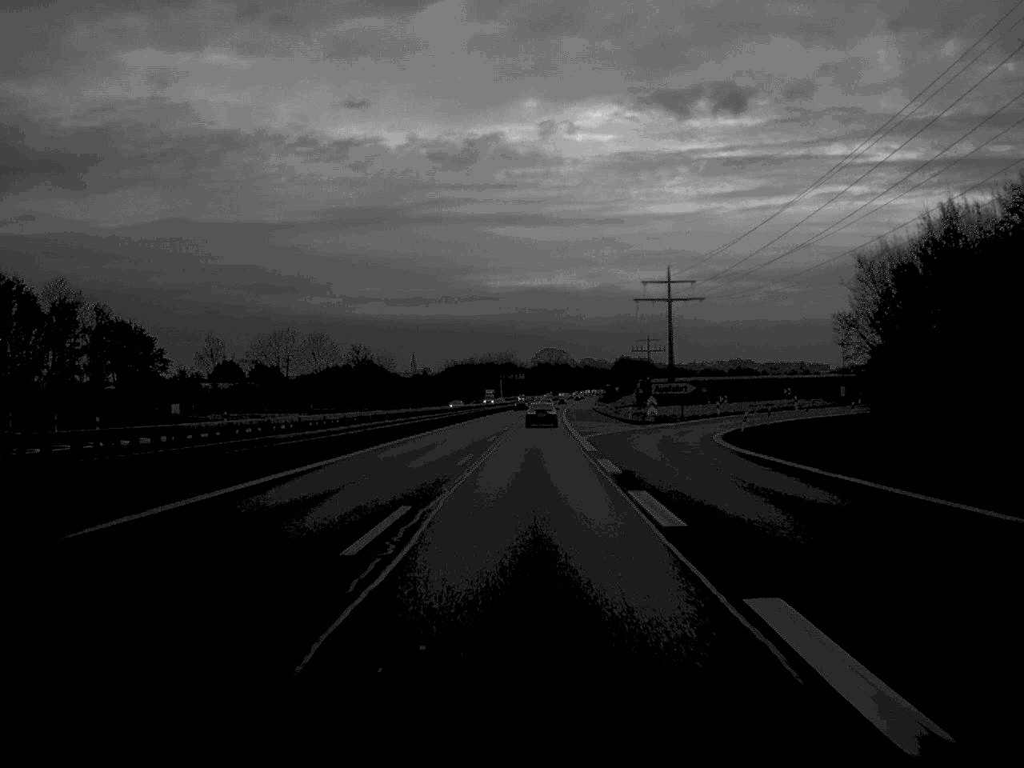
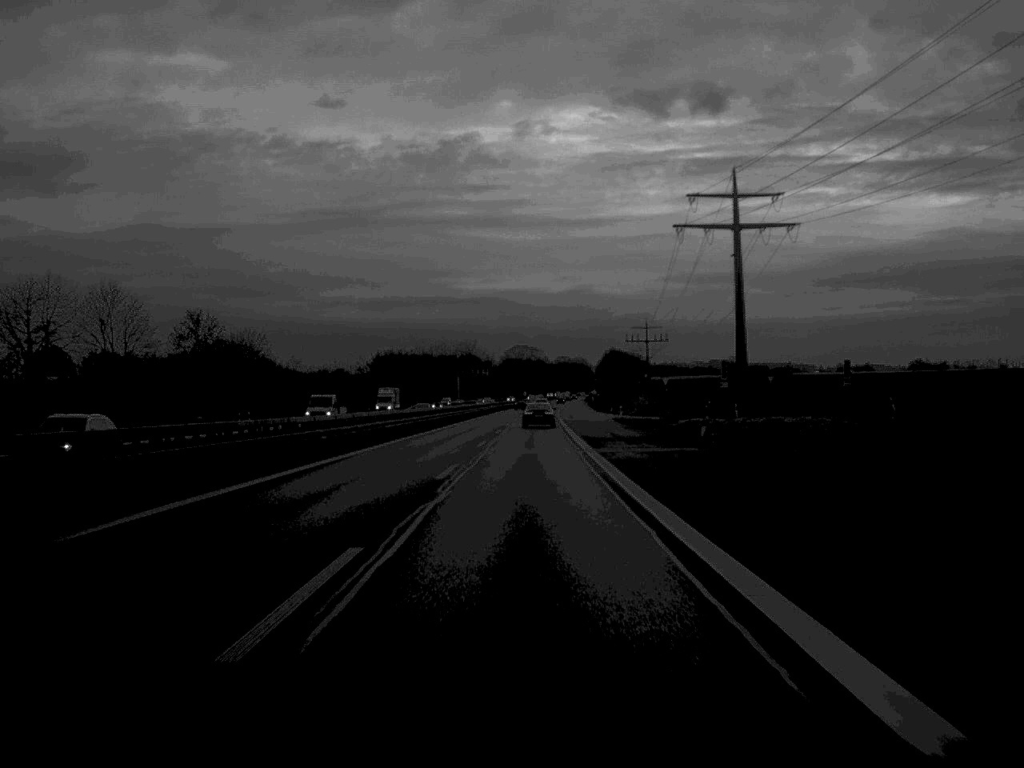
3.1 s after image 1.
(+1.2, +96.5) m; +1°
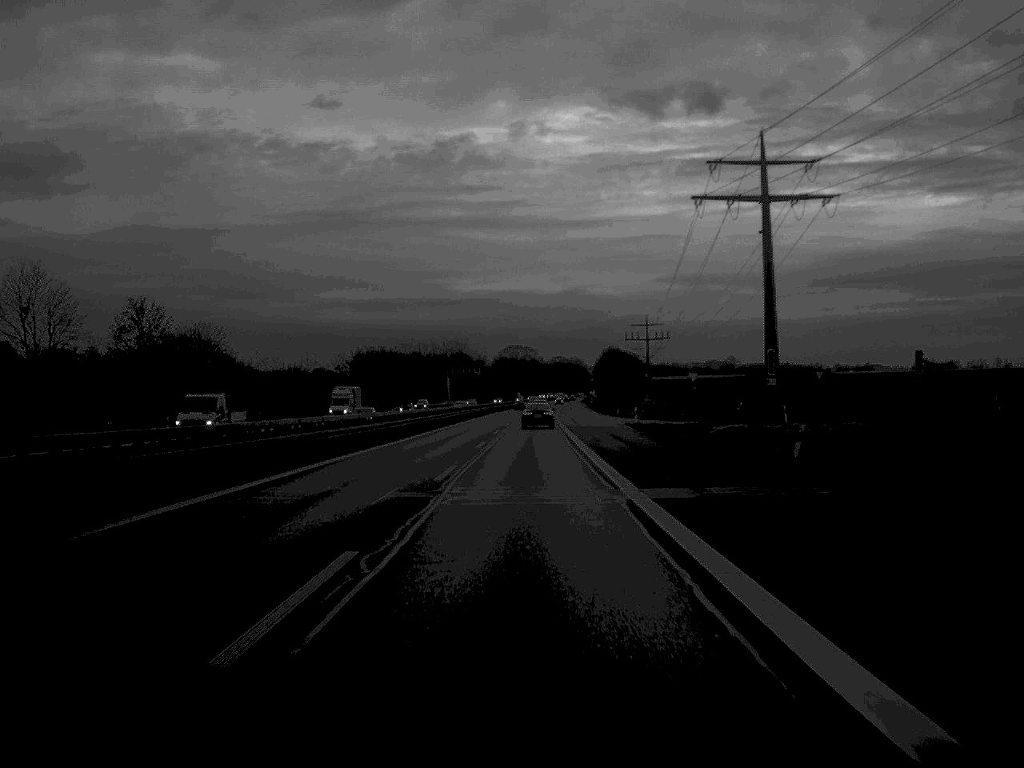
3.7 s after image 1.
(0.0, +18.3) m; 0°
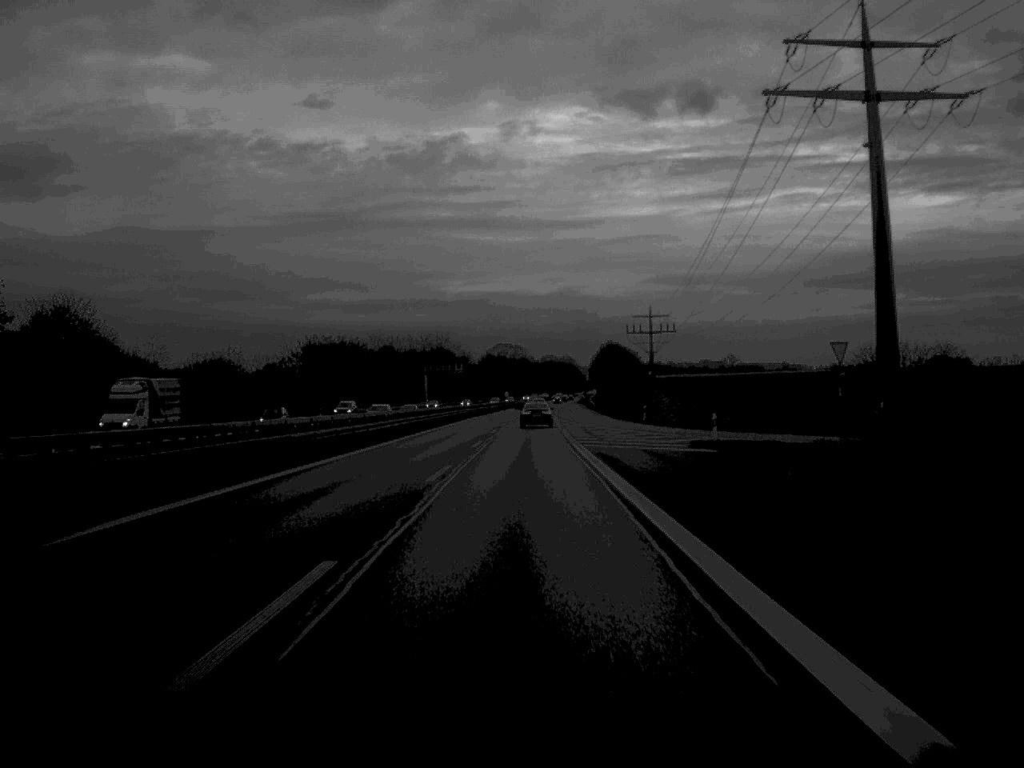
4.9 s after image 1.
(+0.2, +37.4) m; 0°
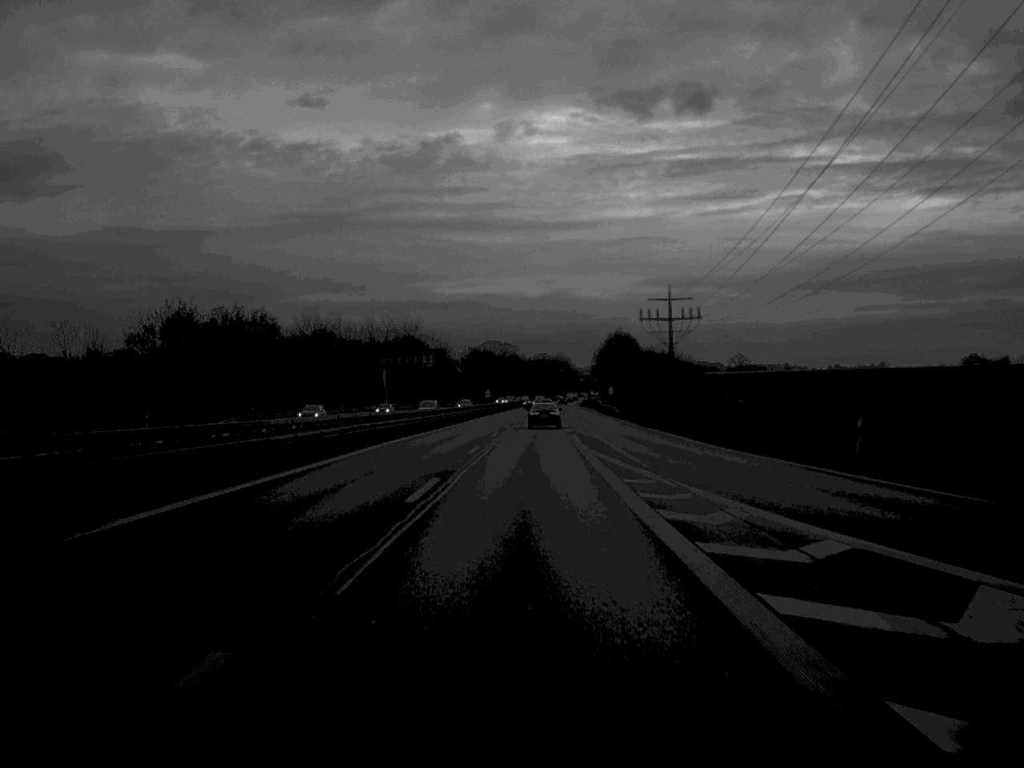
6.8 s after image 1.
(+0.2, +59.2) m; 0°
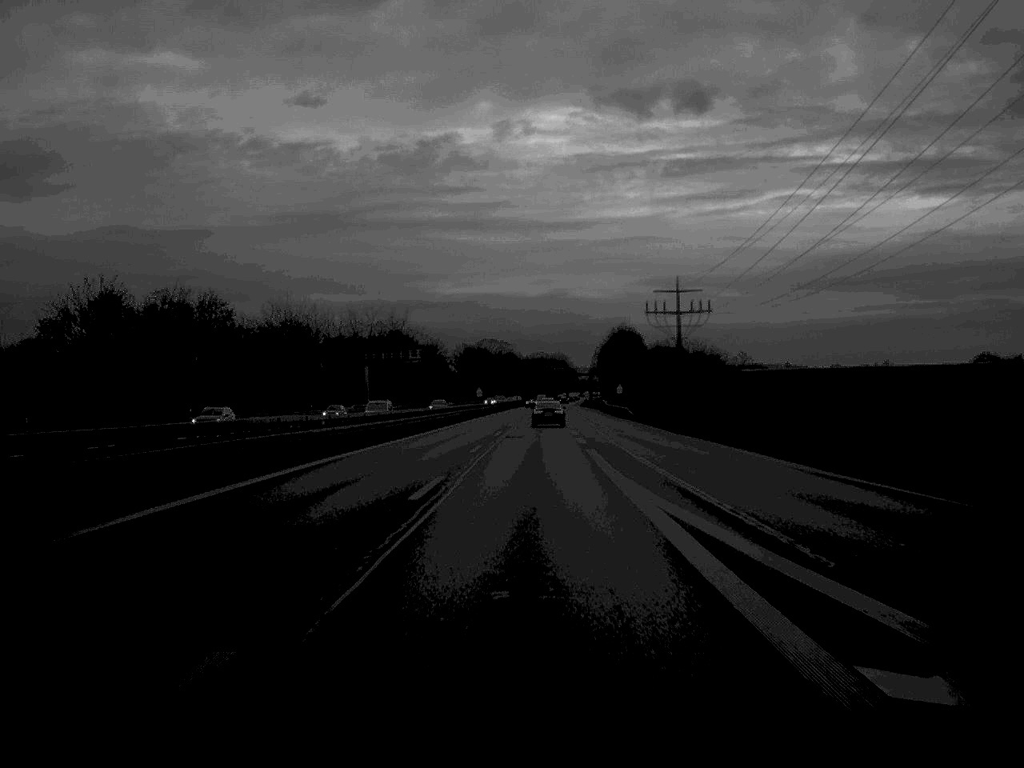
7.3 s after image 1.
(0.0, +18.3) m; 0°
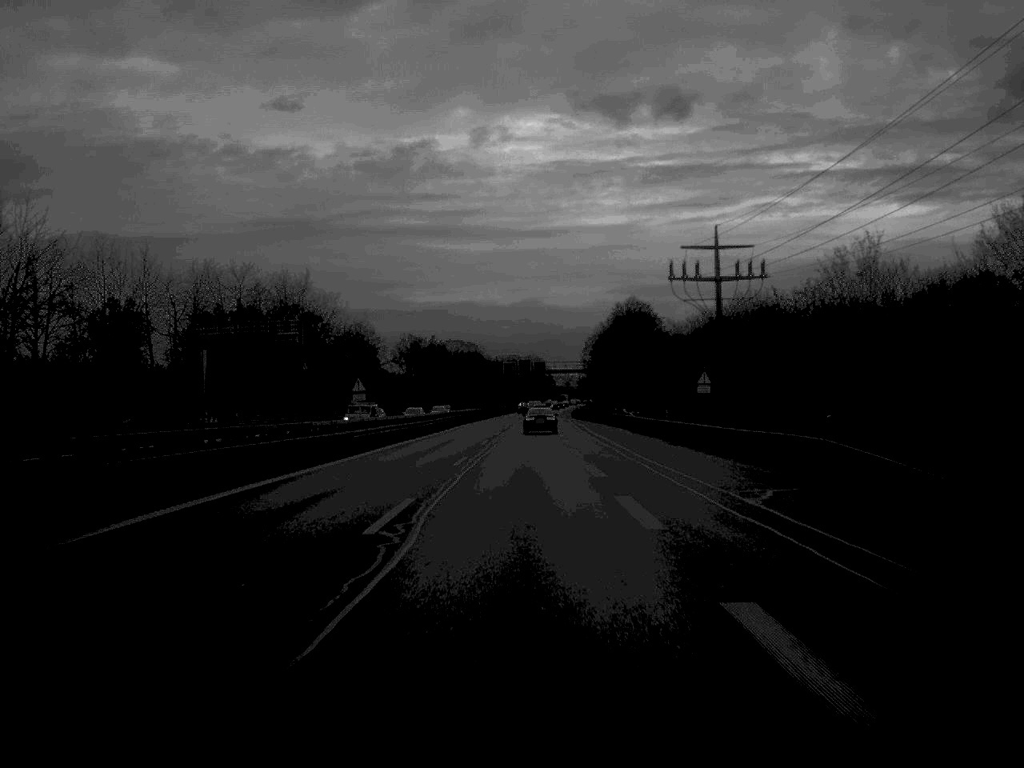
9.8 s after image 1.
(+1.0, +77.4) m; +1°
